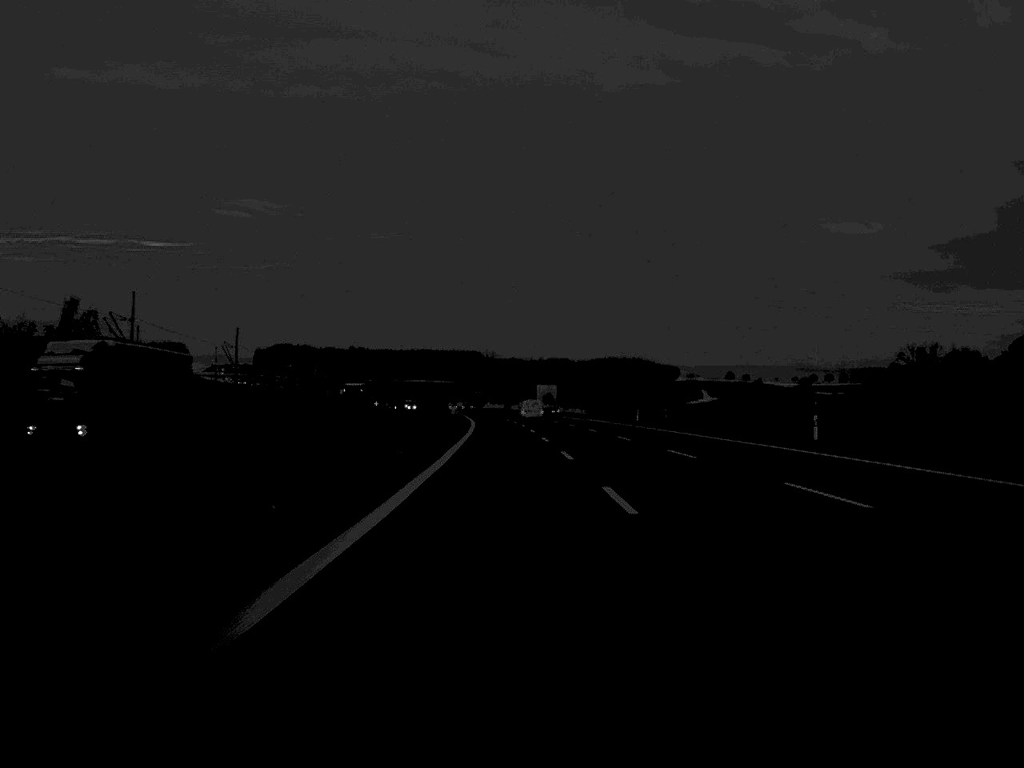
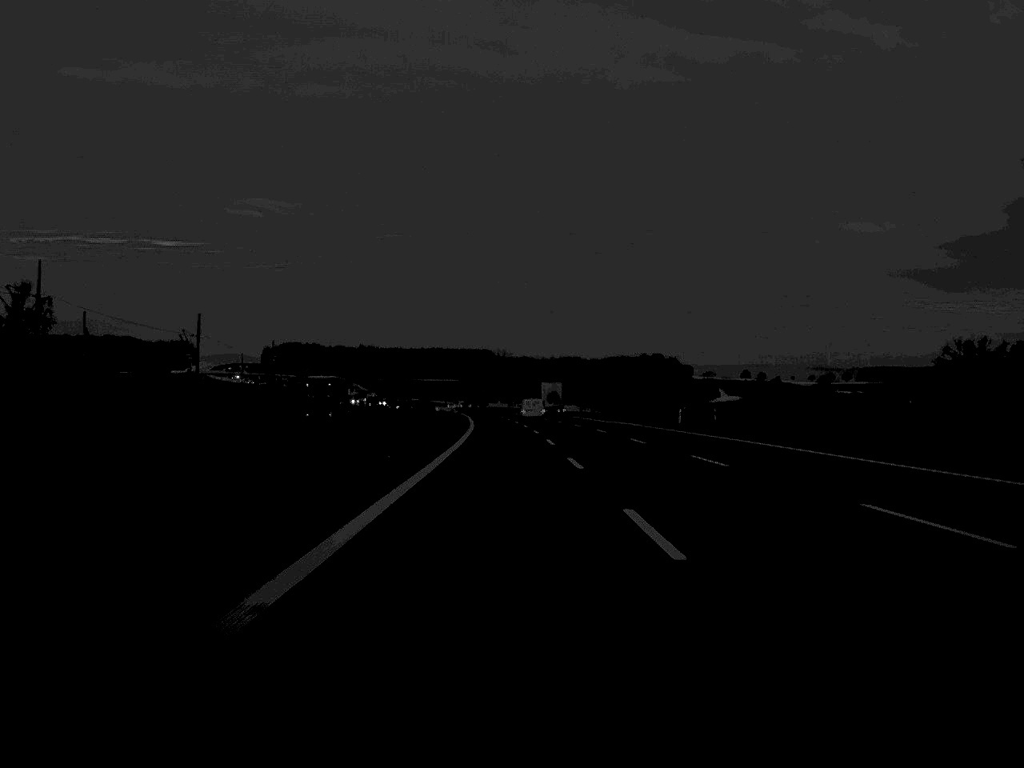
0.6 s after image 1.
(-0.1, +23.5) m; -1°
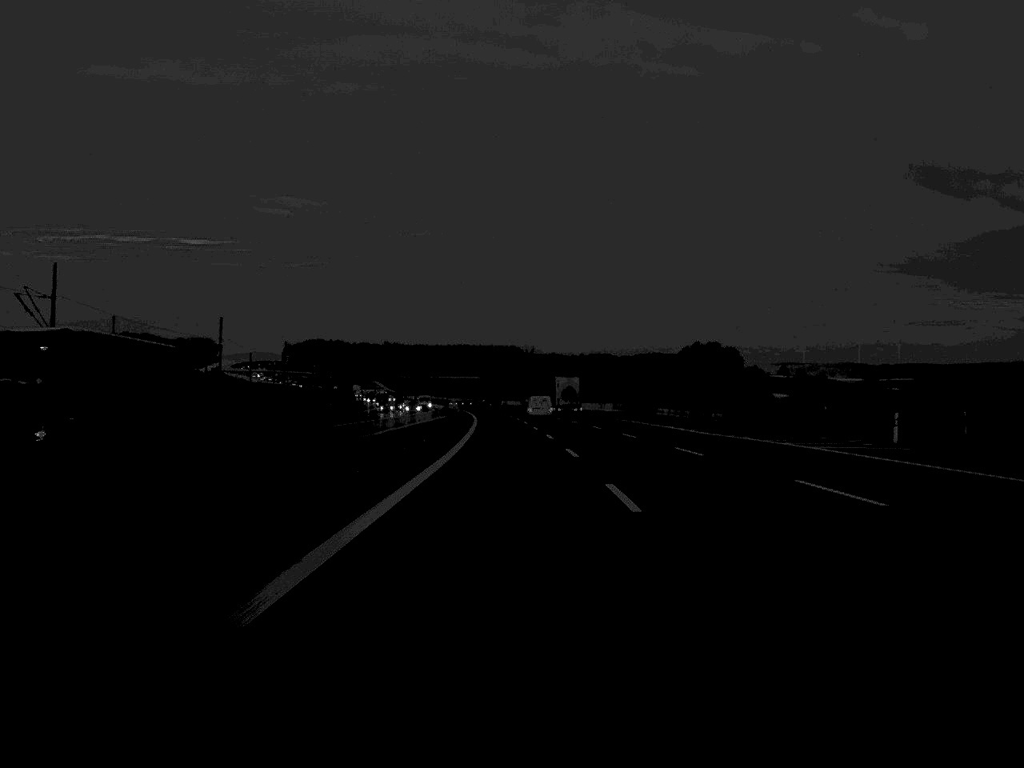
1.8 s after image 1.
(-0.5, +48.2) m; -1°
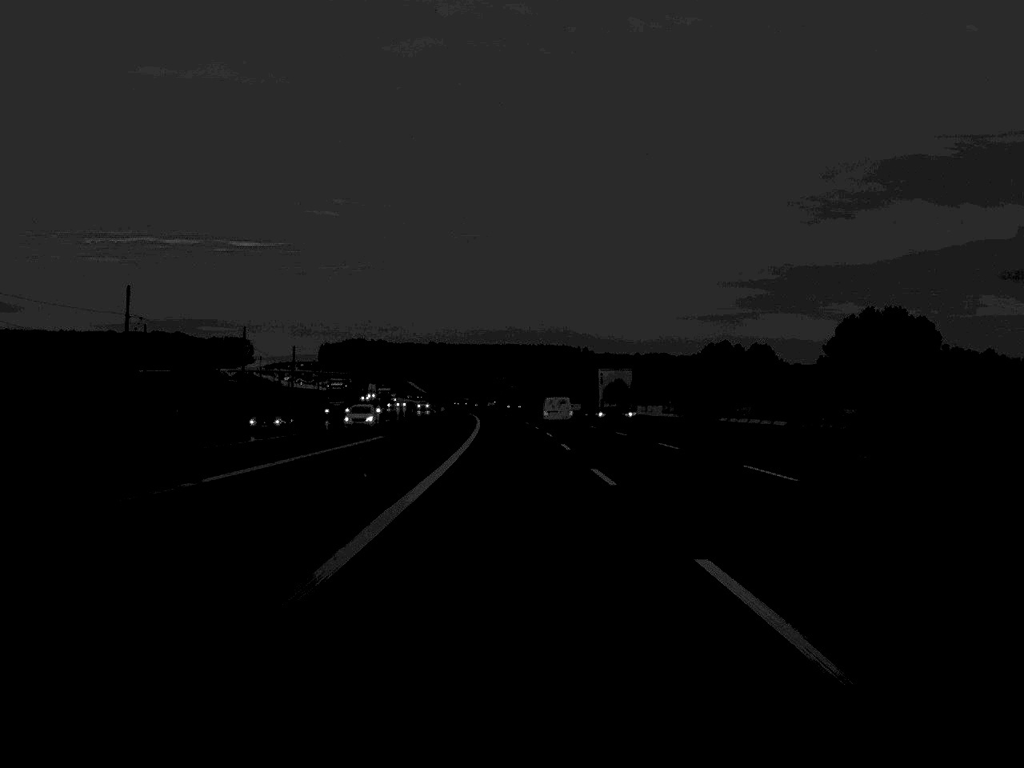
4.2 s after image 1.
(-1.9, +99.7) m; -2°
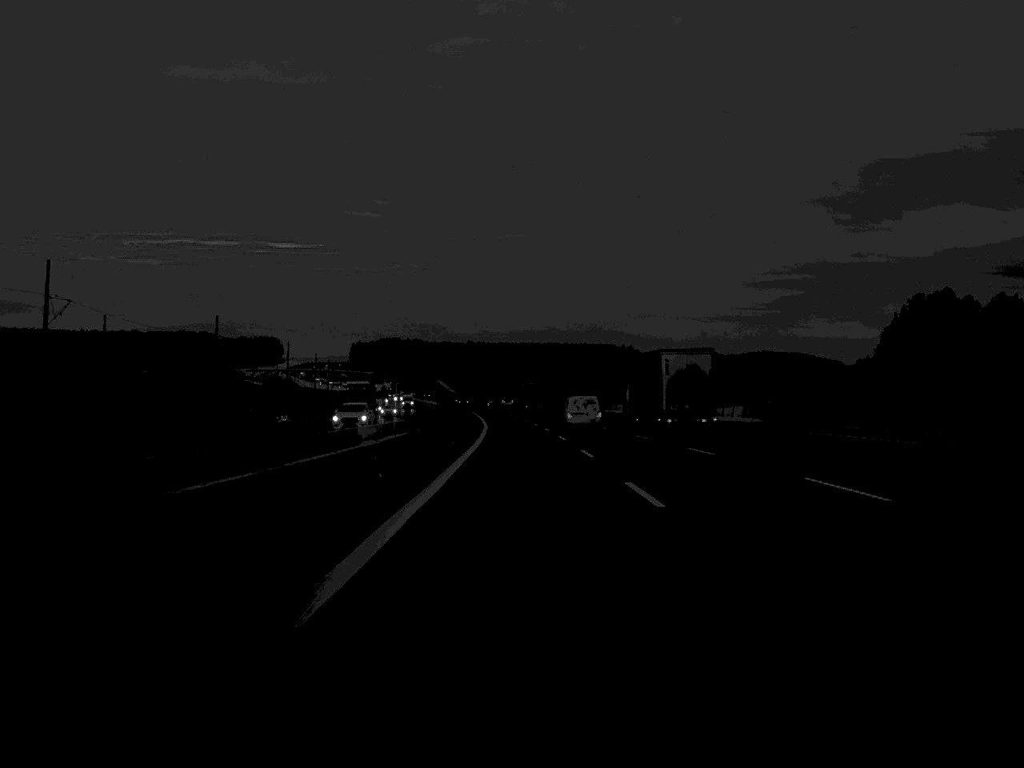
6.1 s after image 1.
(-1.2, +76.1) m; -2°
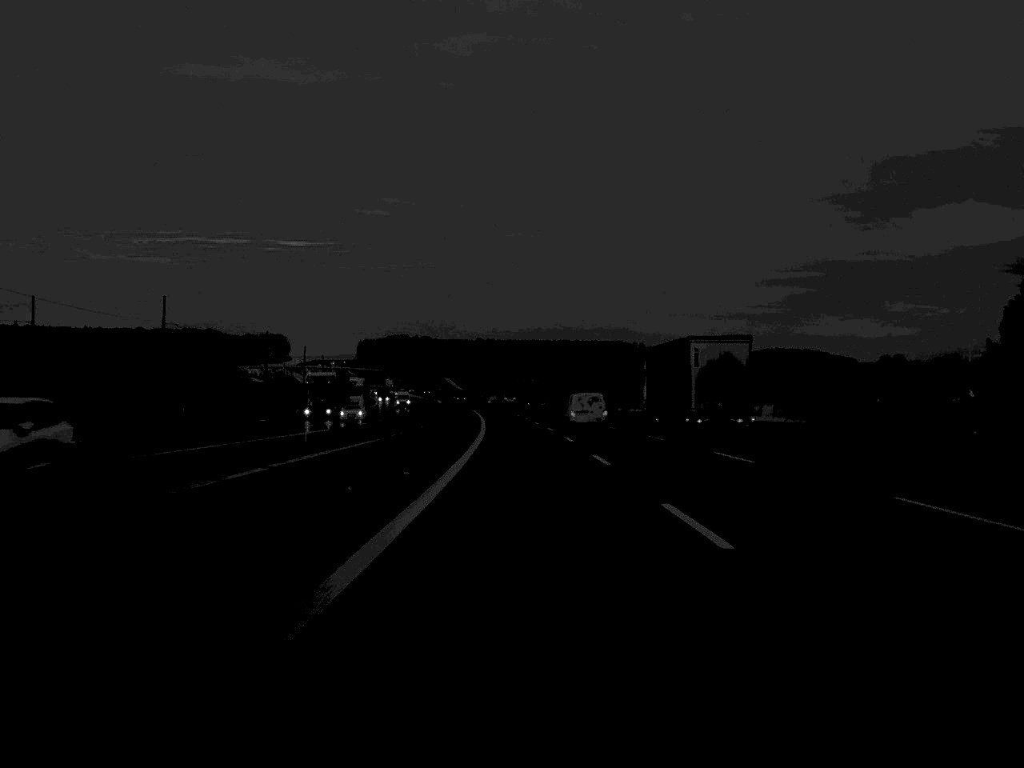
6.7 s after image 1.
(-0.1, +23.5) m; 0°
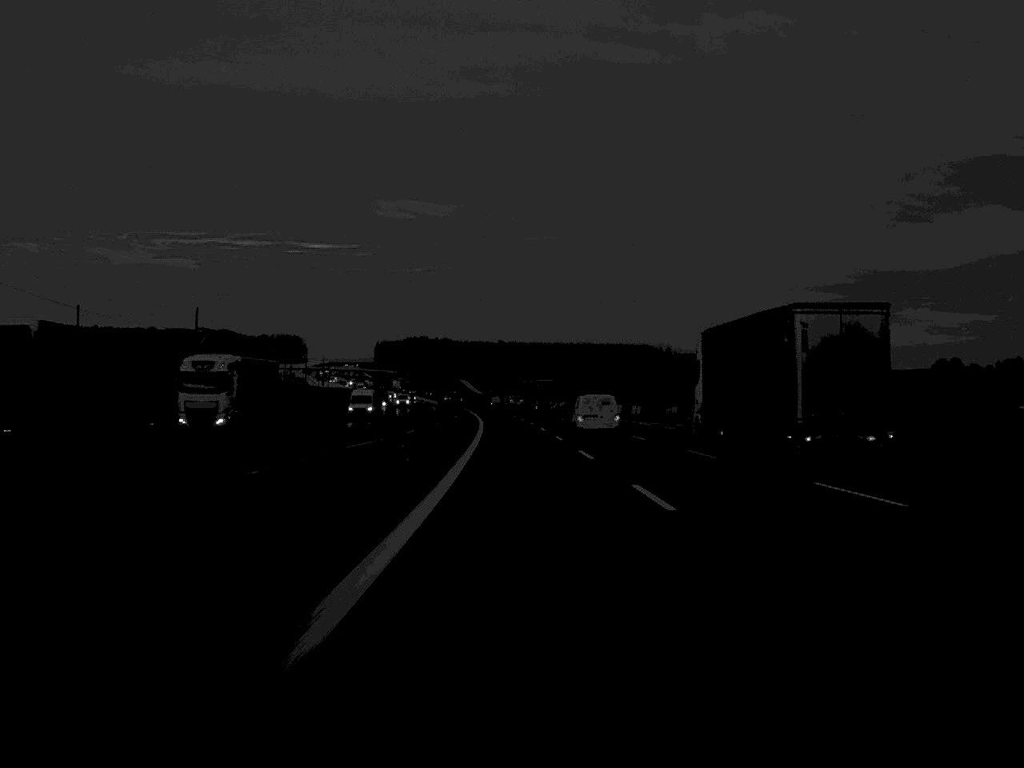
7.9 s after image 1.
(-0.4, +48.1) m; -1°
